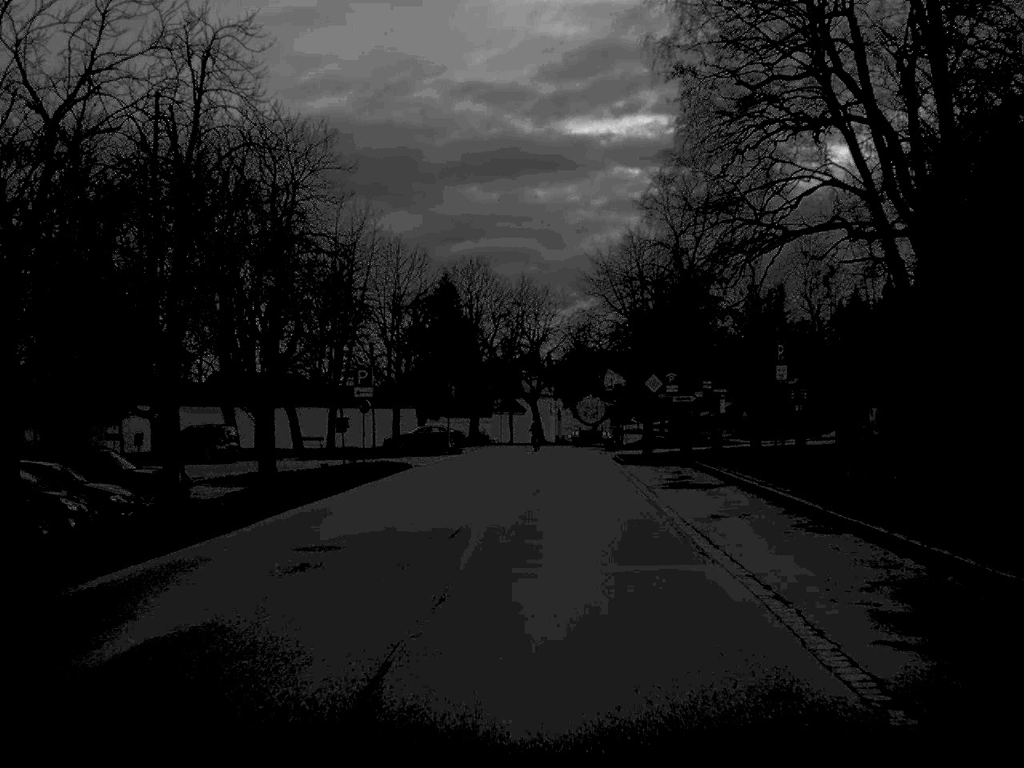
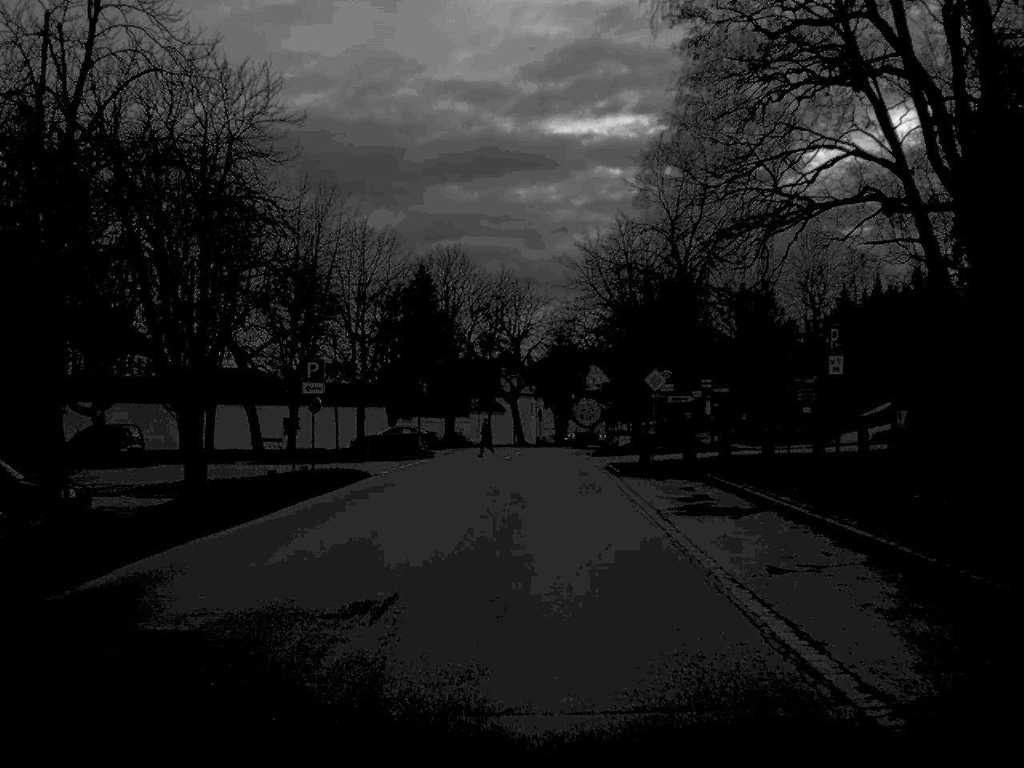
(0.0, +5.9) m; +1°
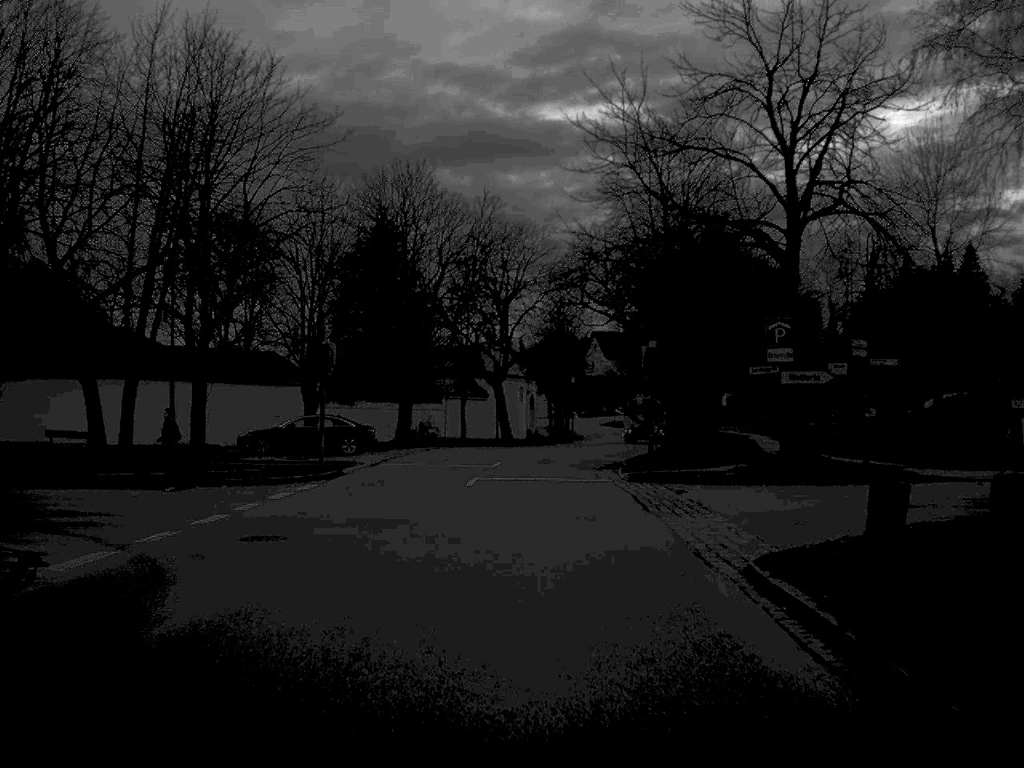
(+0.2, +25.1) m; 0°
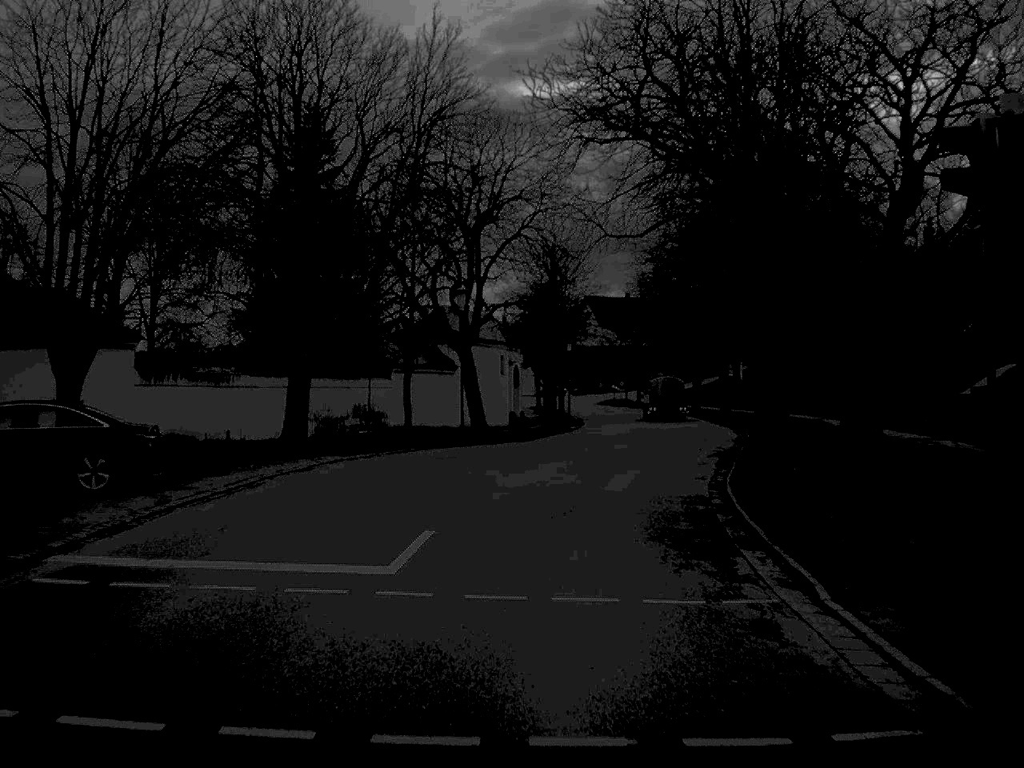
(+0.1, +25.5) m; +1°
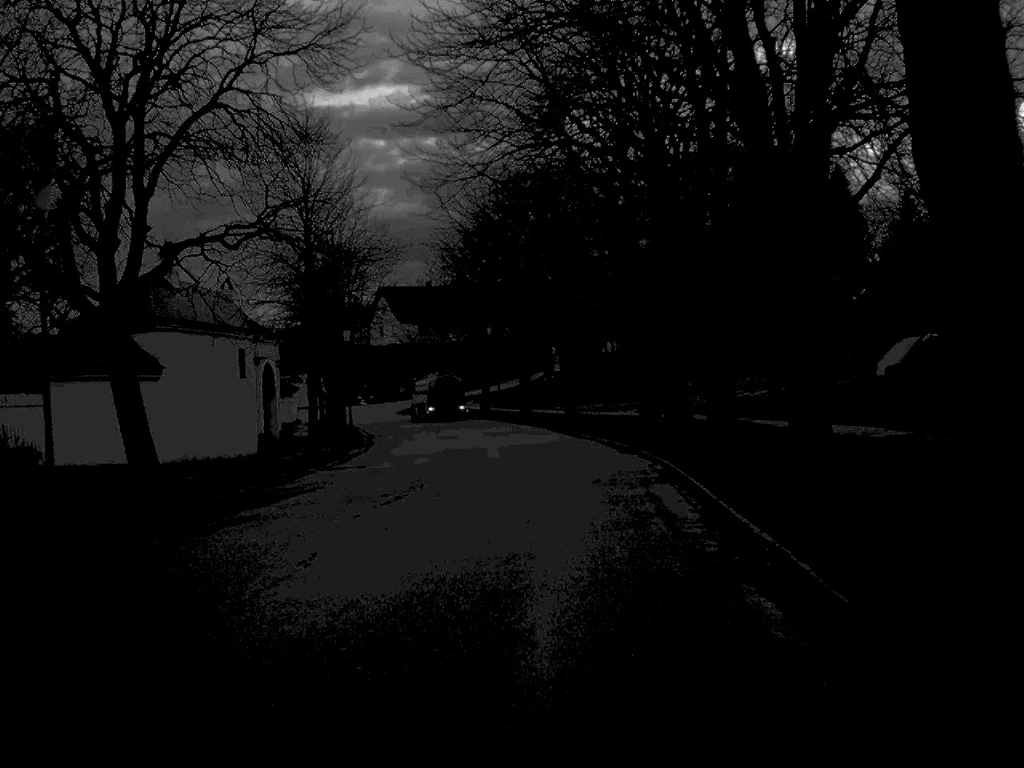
(+1.9, +25.7) m; +9°
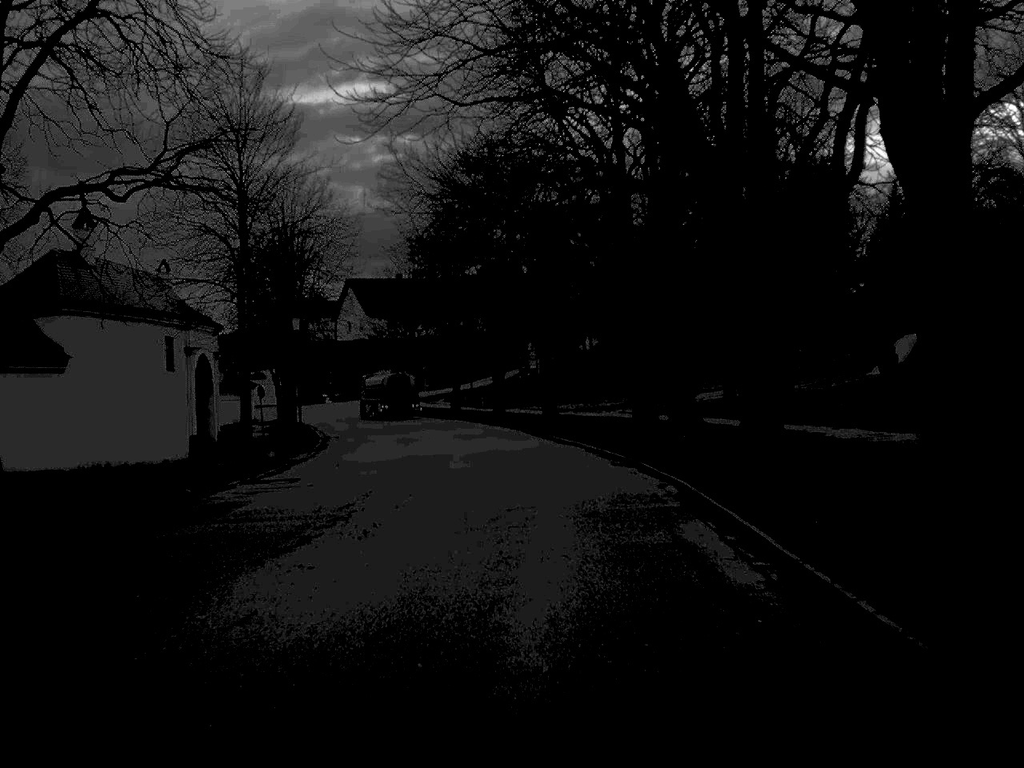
(+0.1, +7.0) m; +1°
